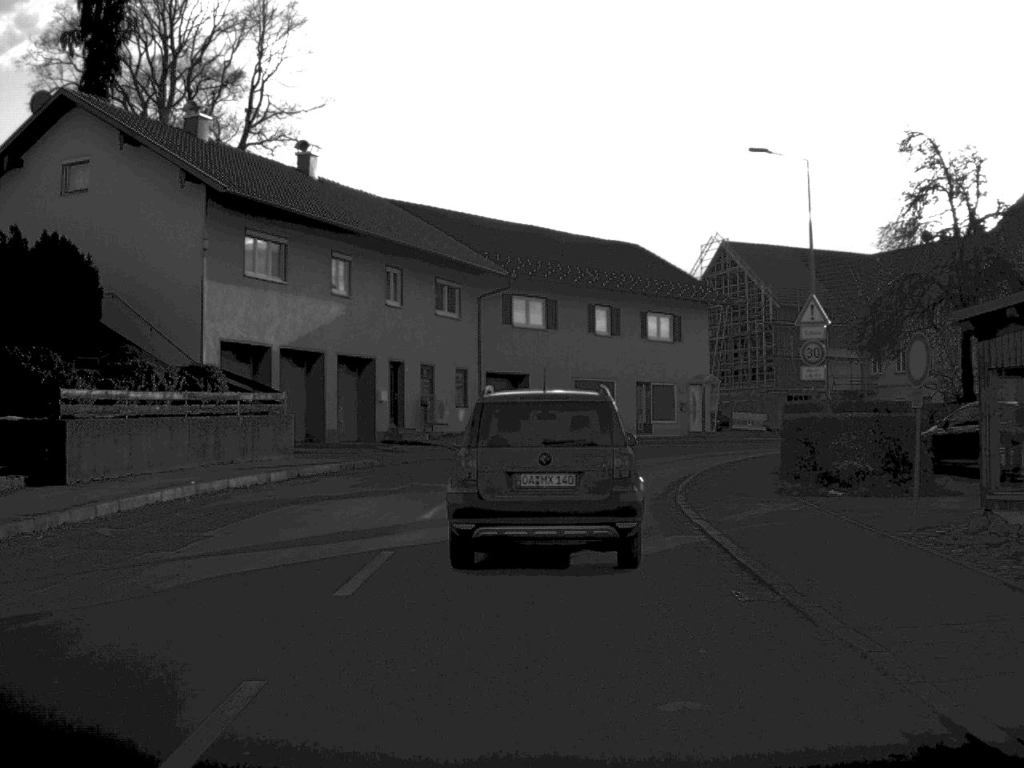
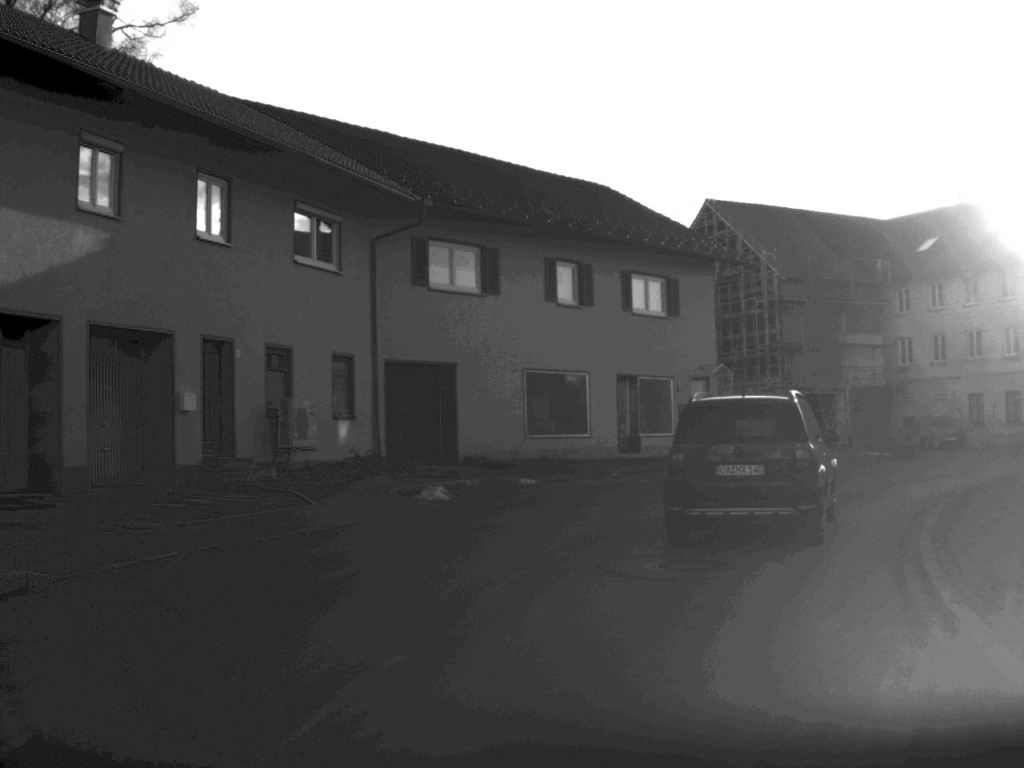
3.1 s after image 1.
(+0.1, +17.8) m; +3°
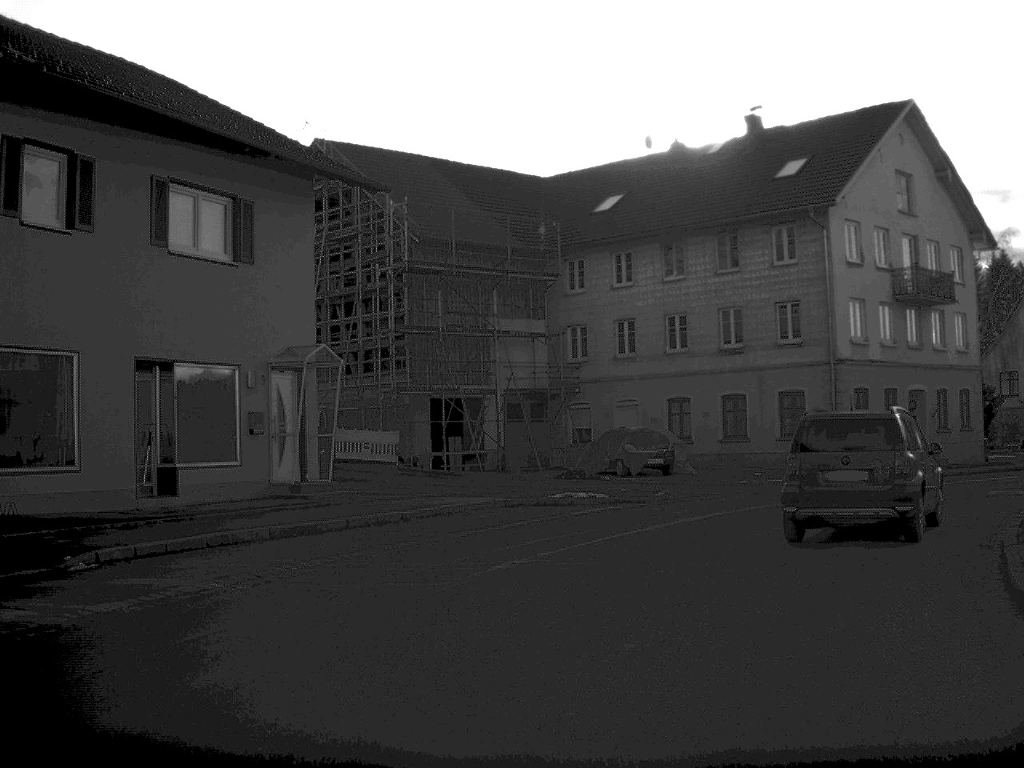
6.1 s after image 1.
(+2.1, +15.8) m; +17°
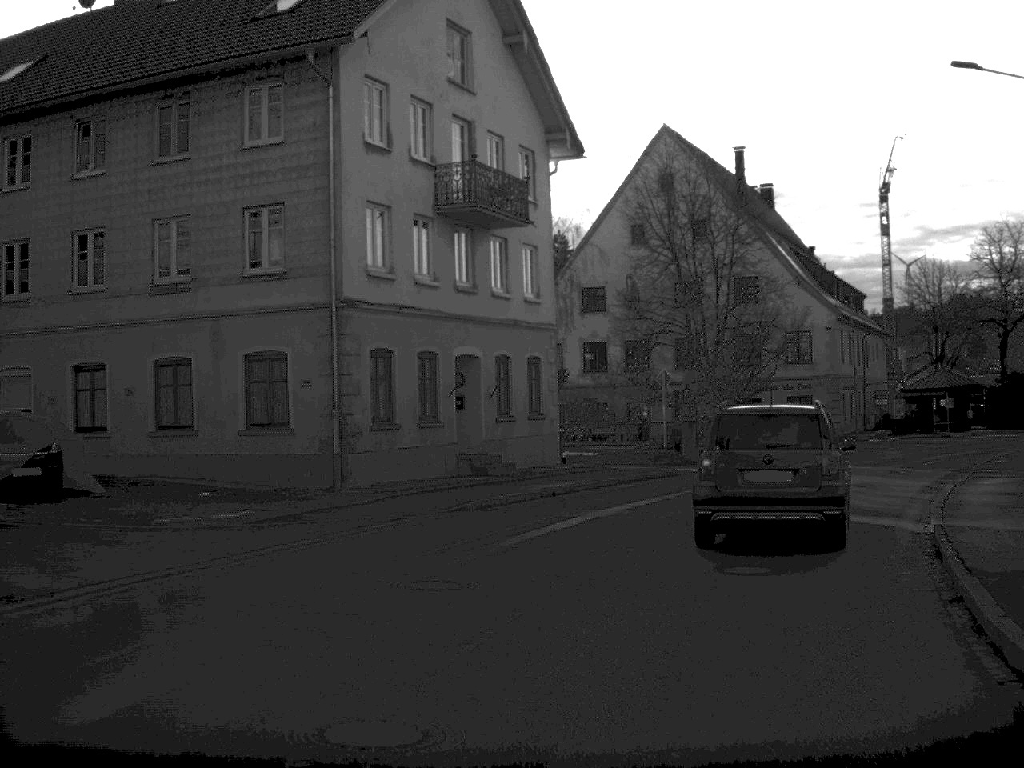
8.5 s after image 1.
(+3.1, +15.9) m; +22°
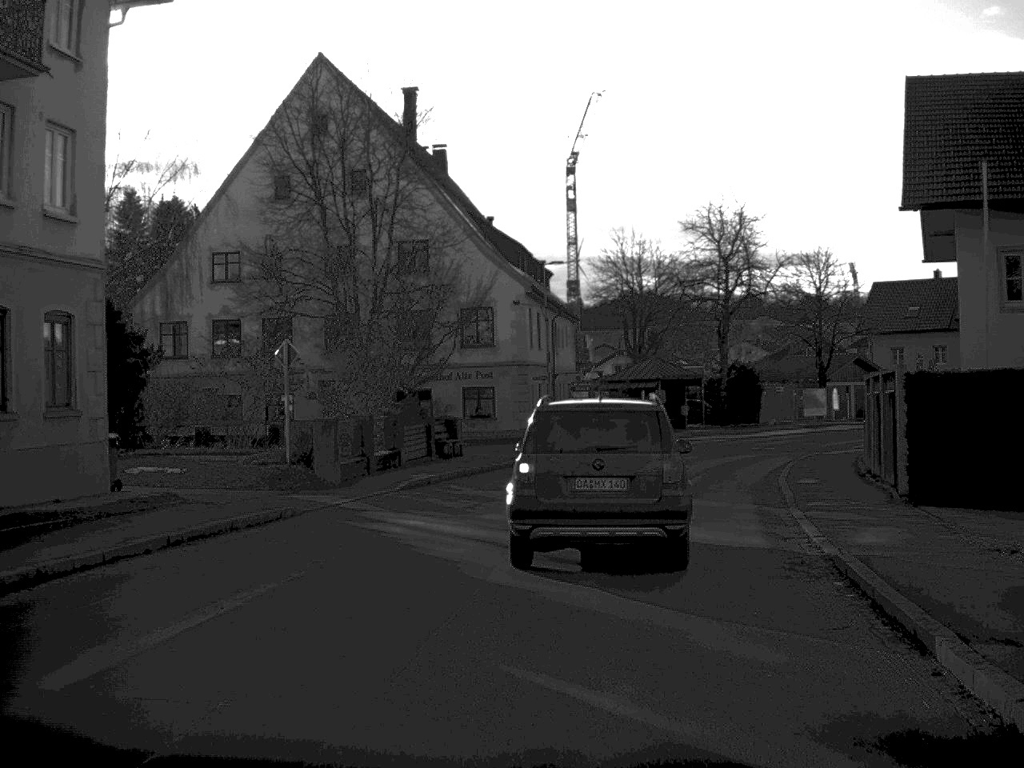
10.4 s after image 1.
(+1.8, +13.1) m; +15°
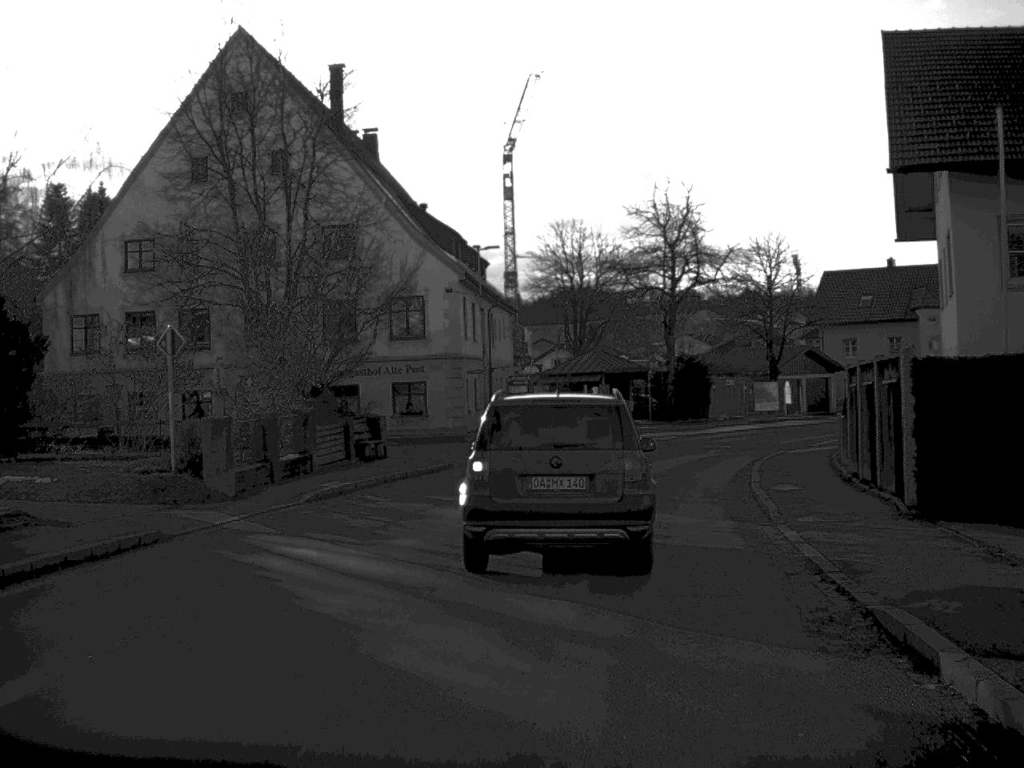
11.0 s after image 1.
(+0.1, +3.8) m; +3°
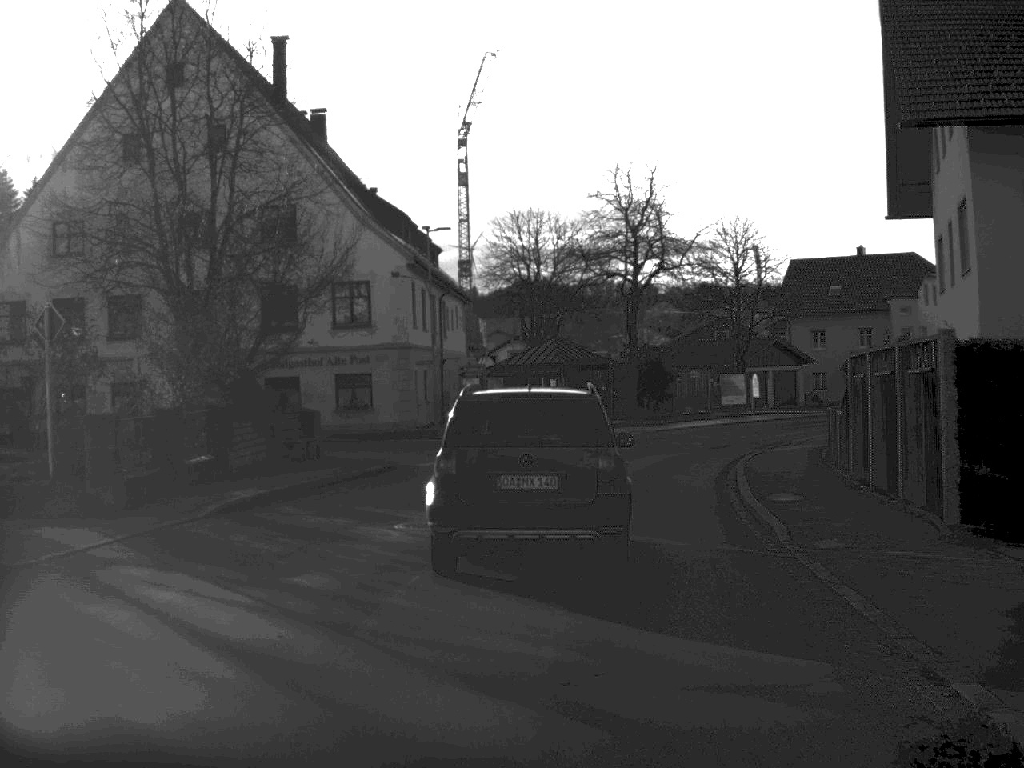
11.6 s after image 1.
(+0.1, +3.5) m; +2°
